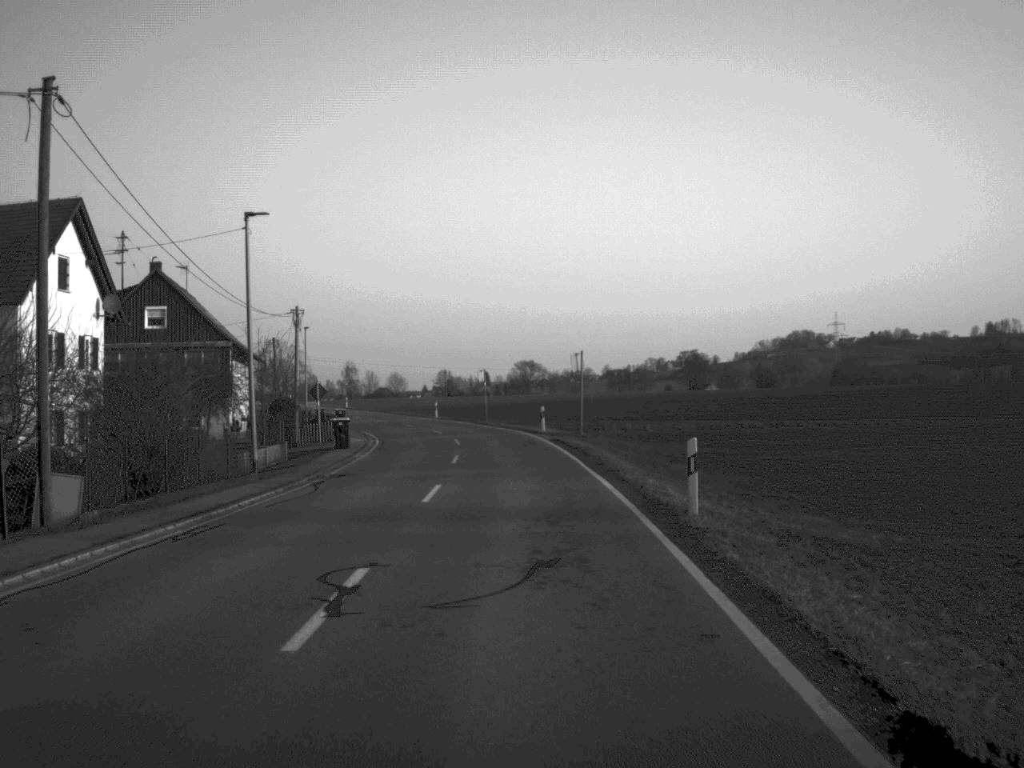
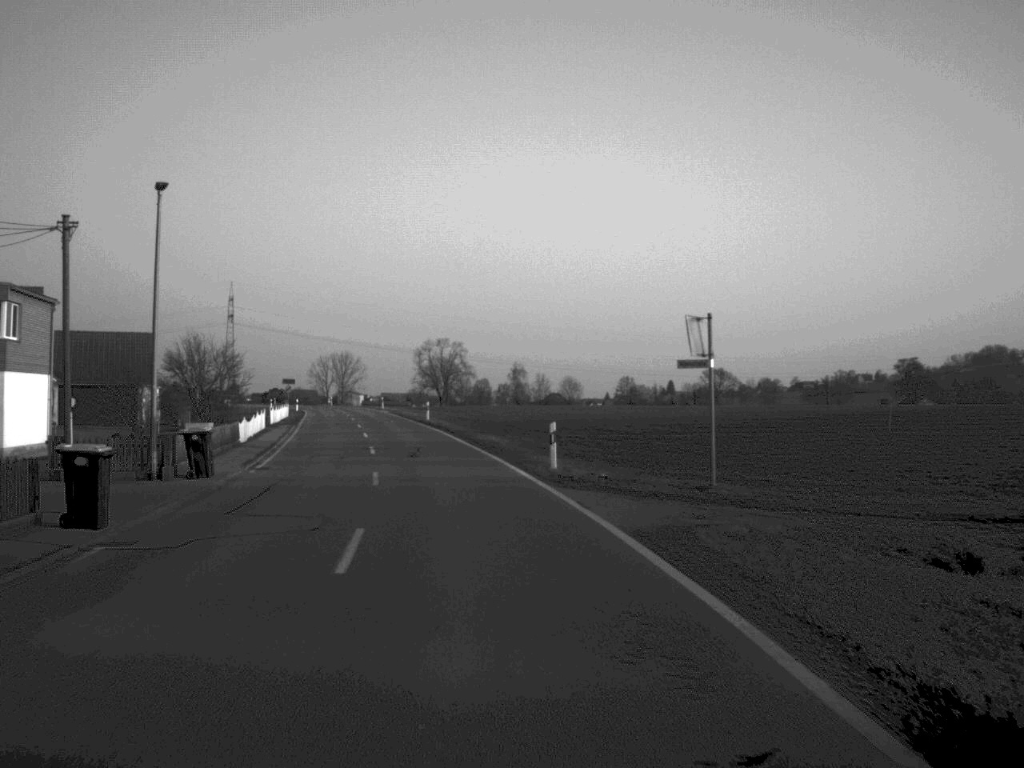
(-2.4, +55.8) m; -8°
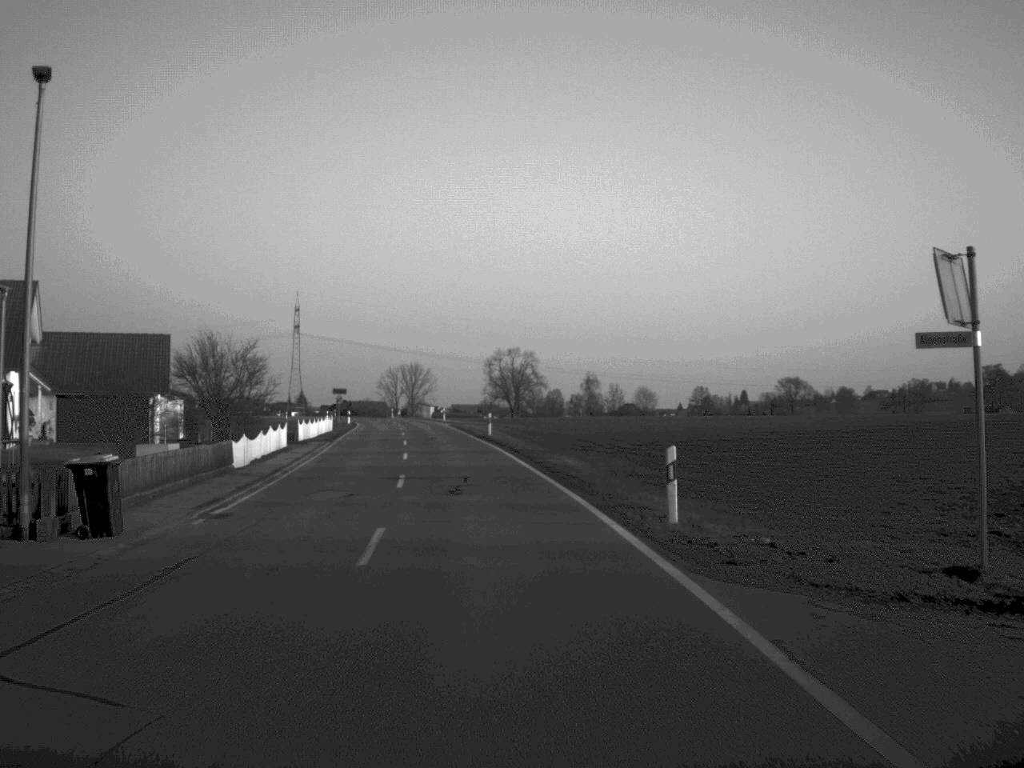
(-0.3, +10.6) m; -3°
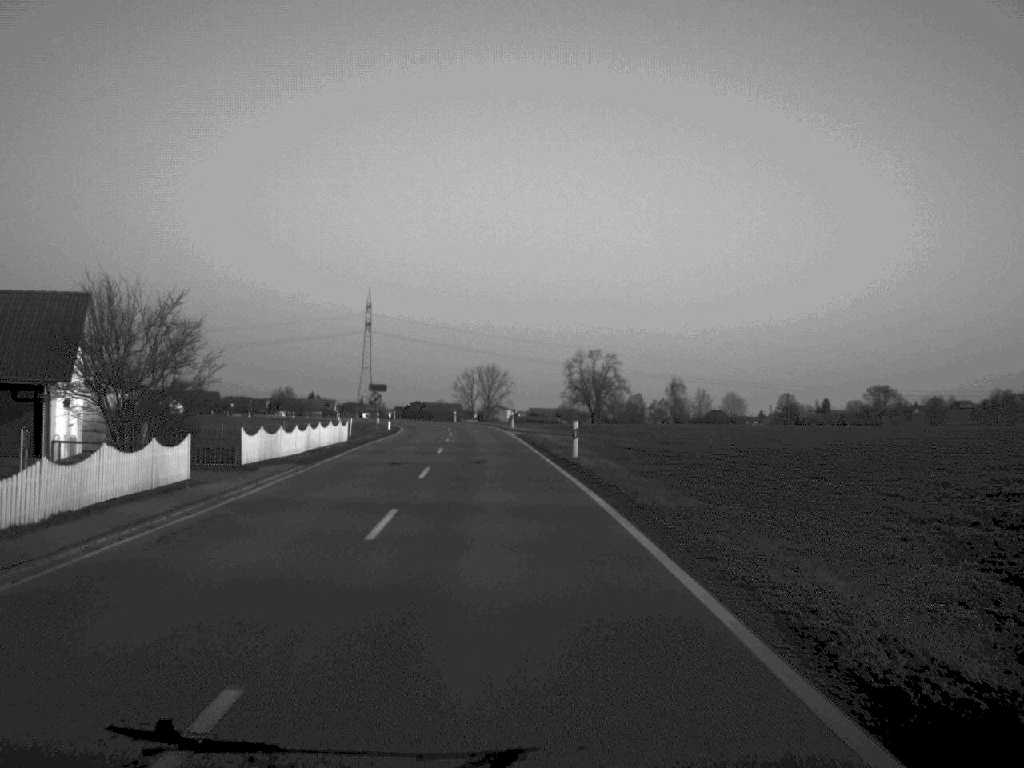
(-0.7, +22.0) m; -3°
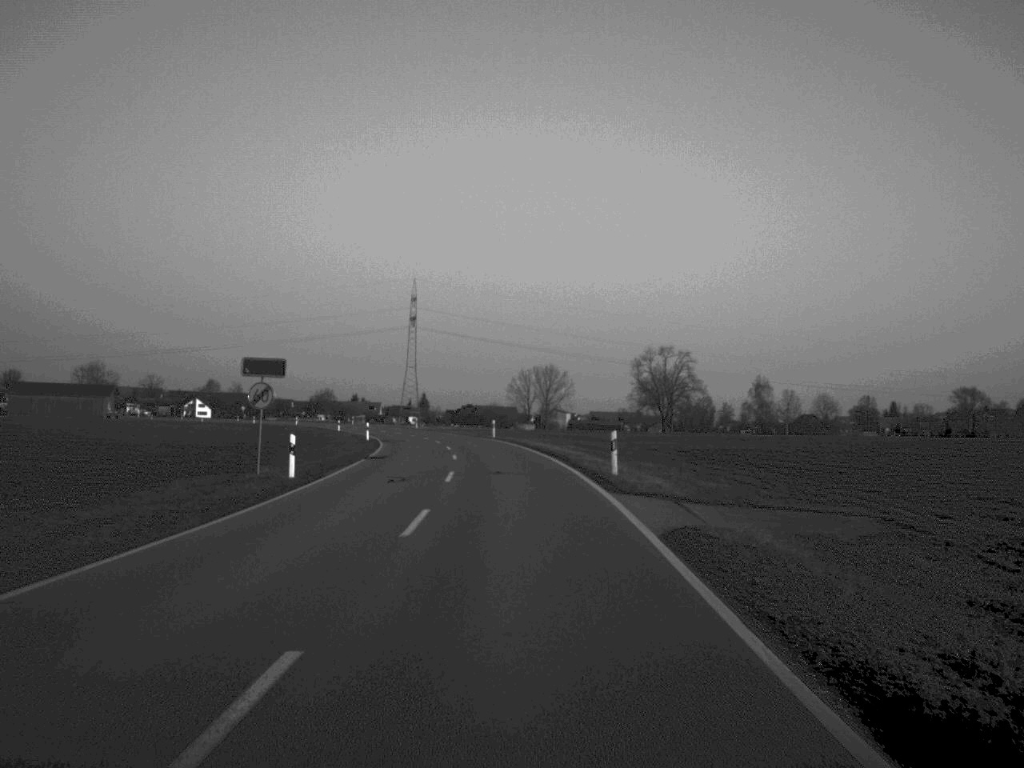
(-1.3, +46.6) m; -2°
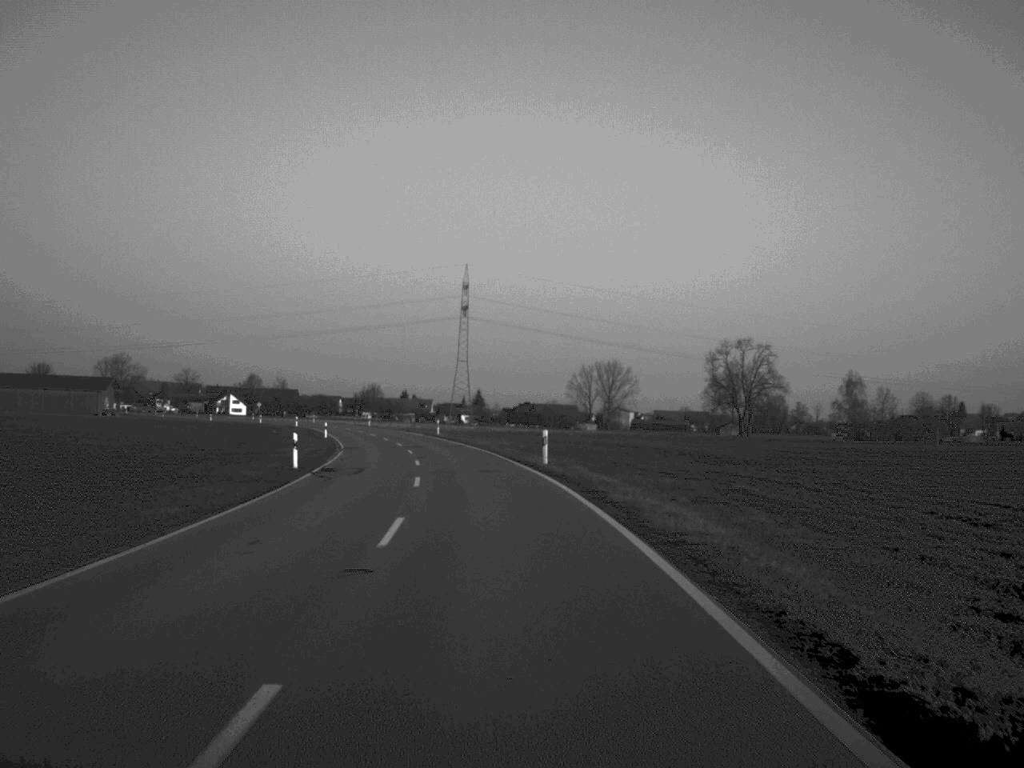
(-0.6, +36.6) m; -3°
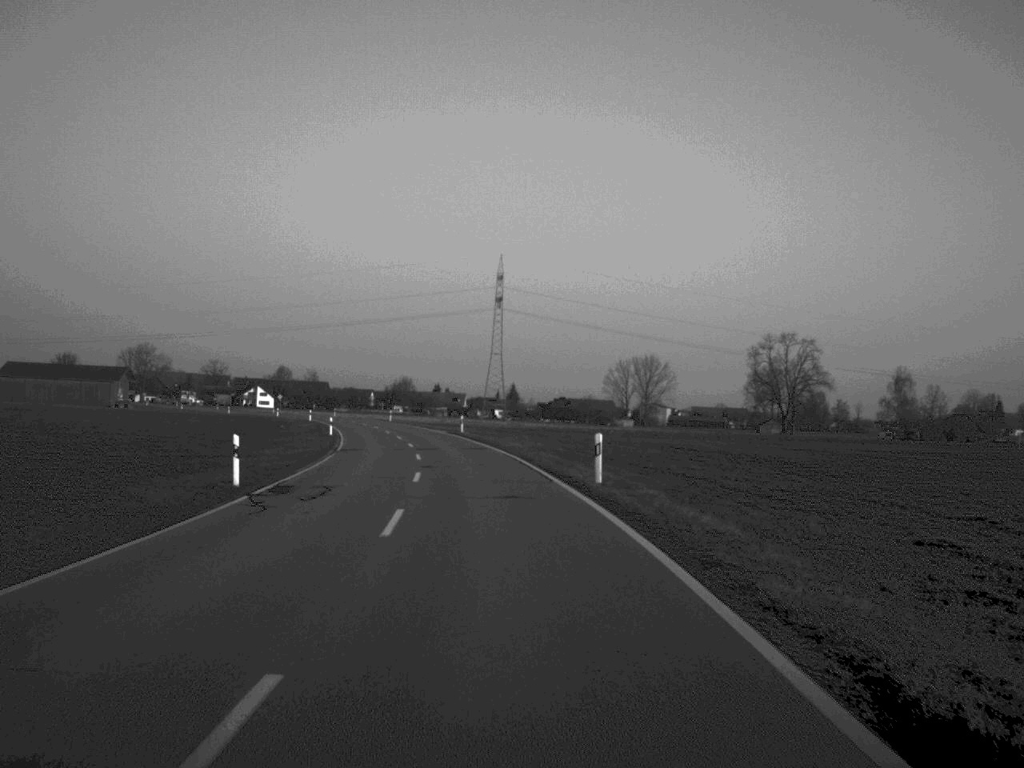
(-0.2, +11.7) m; -2°
